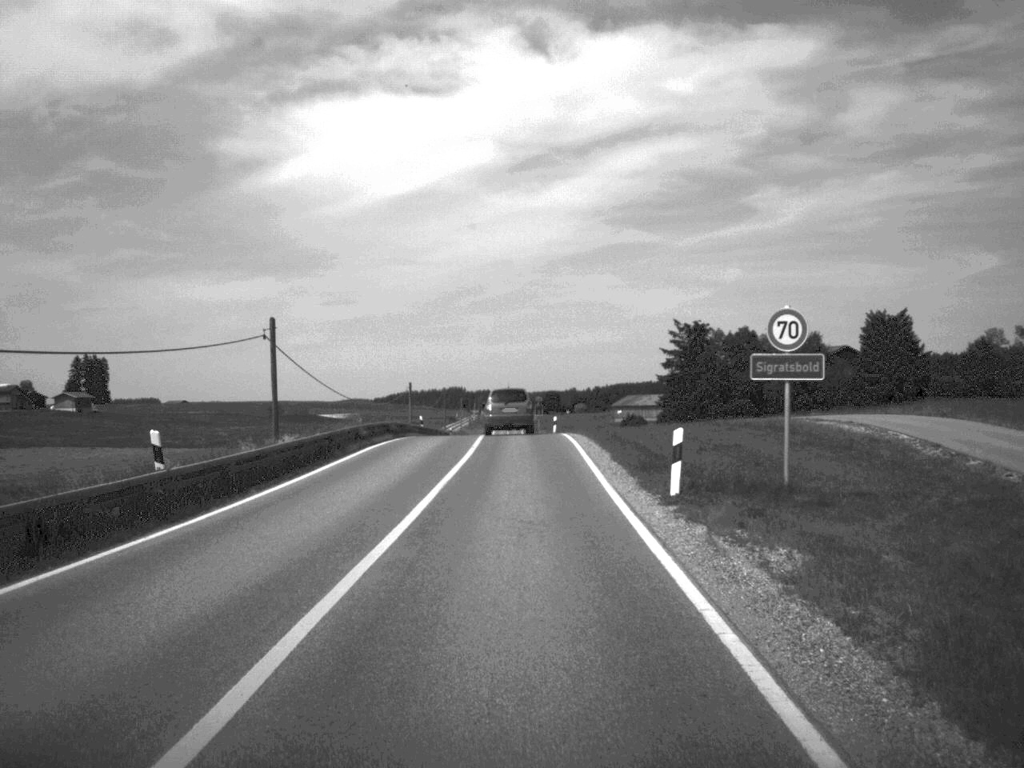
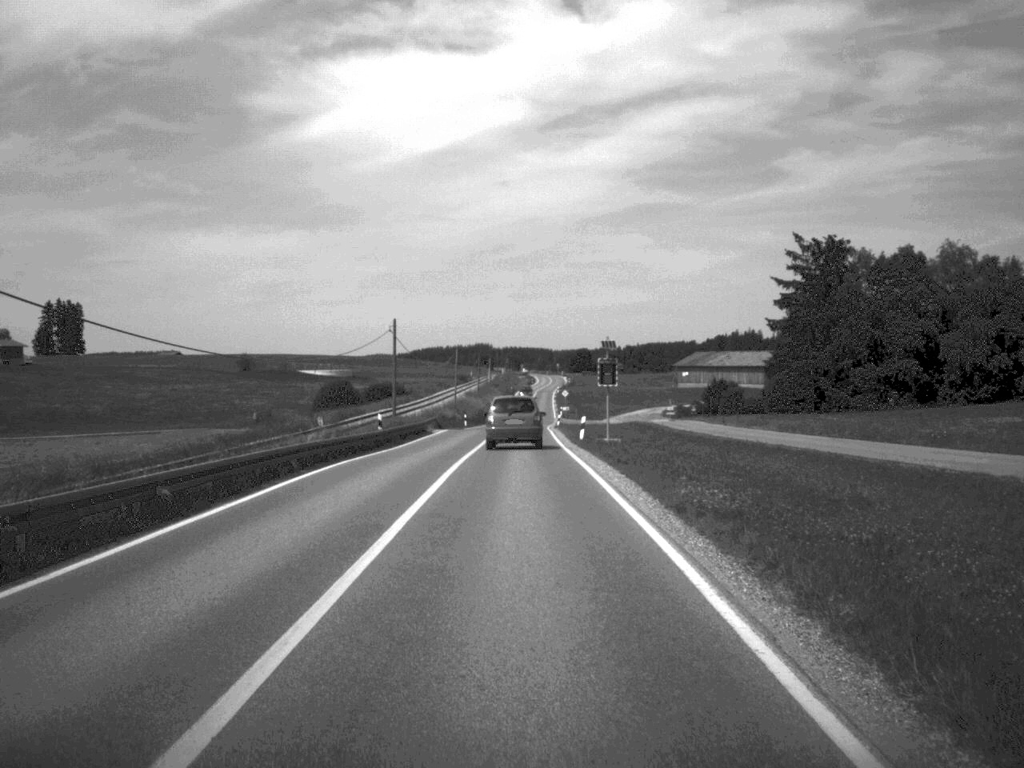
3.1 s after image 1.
(-0.8, +70.5) m; -1°
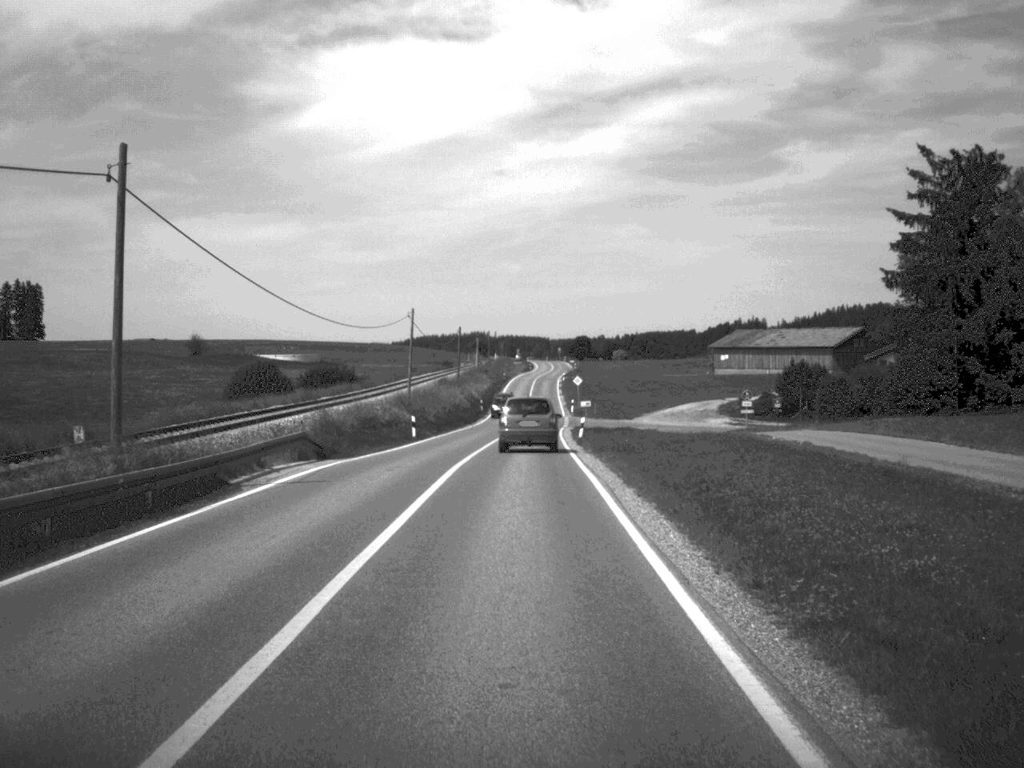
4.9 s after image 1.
(0.0, +41.9) m; 0°
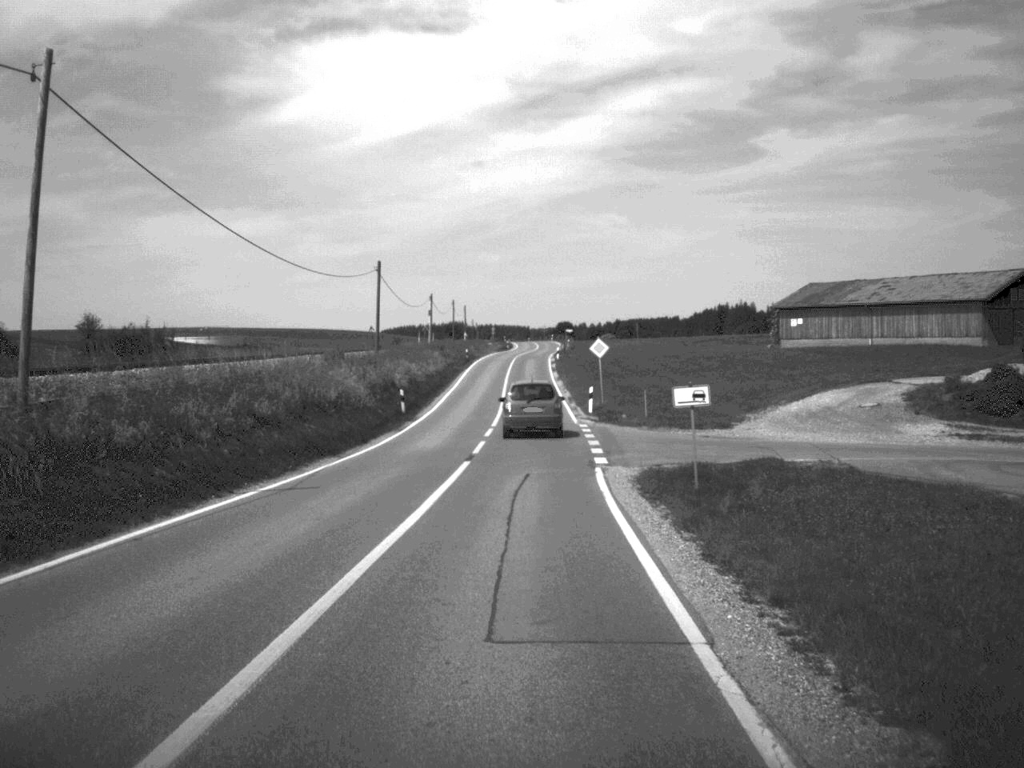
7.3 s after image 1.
(+0.4, +52.1) m; +1°
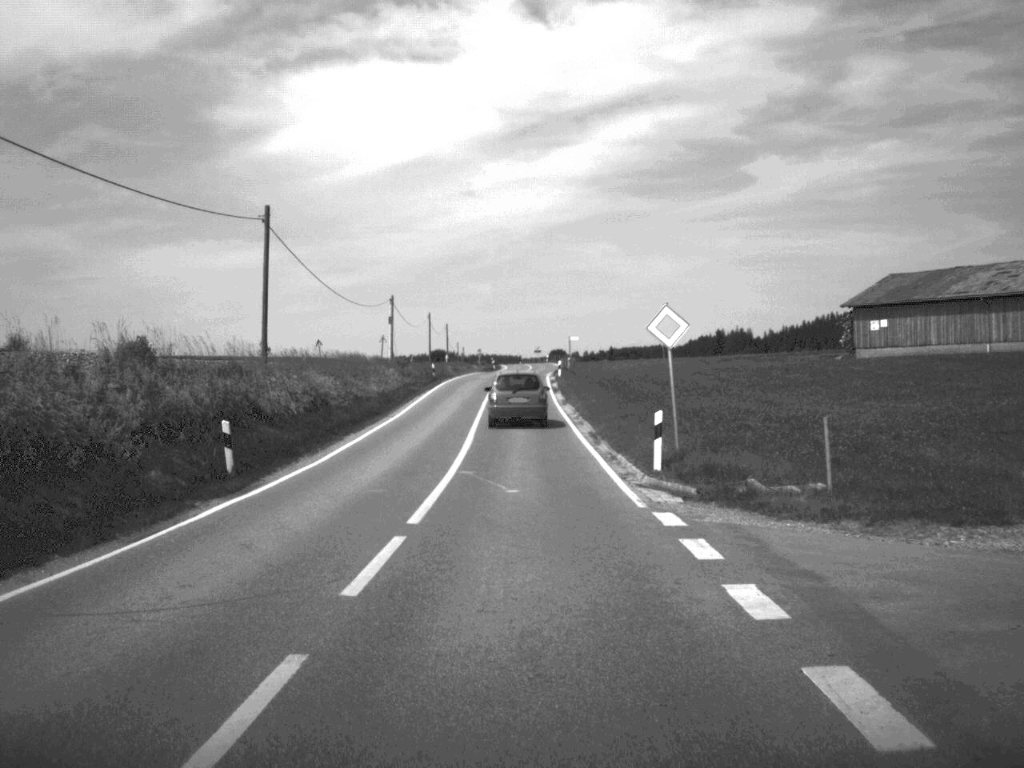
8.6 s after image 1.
(+0.1, +27.4) m; 0°
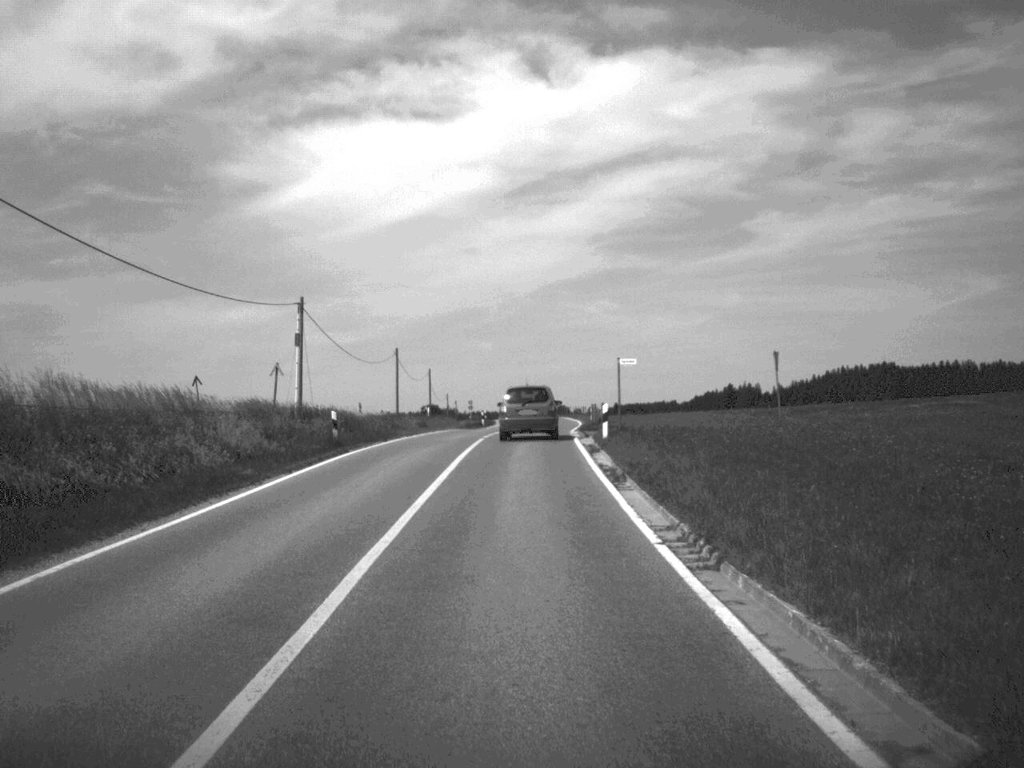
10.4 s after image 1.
(-0.1, +37.8) m; 0°
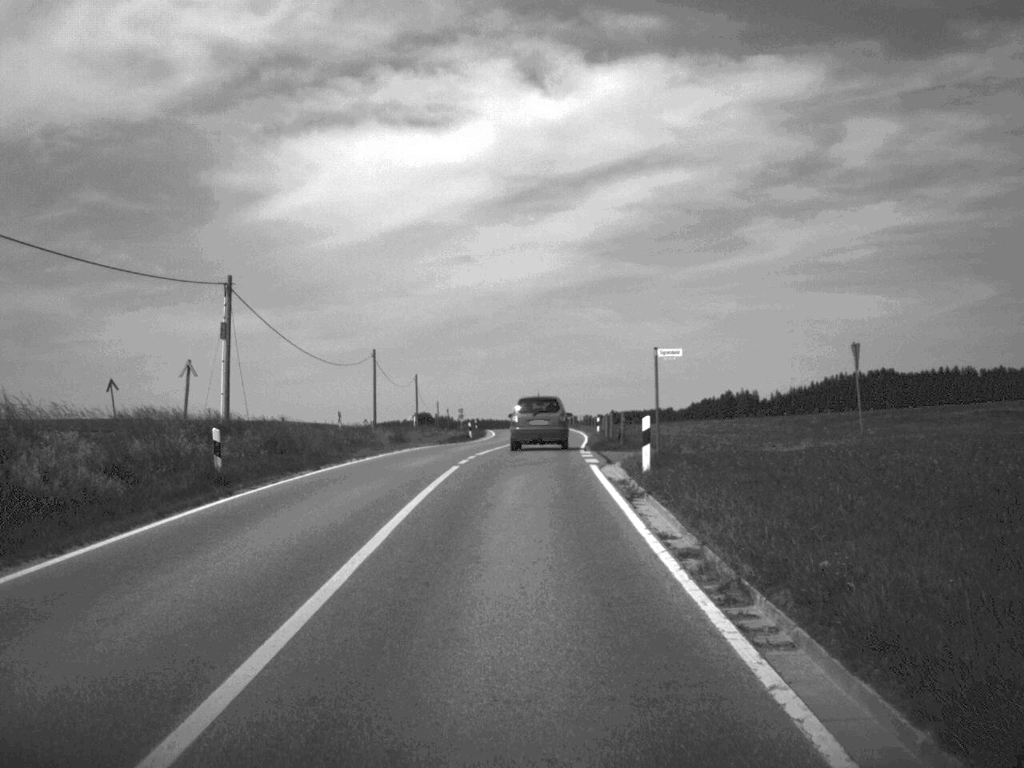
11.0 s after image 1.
(0.0, +12.3) m; 0°
